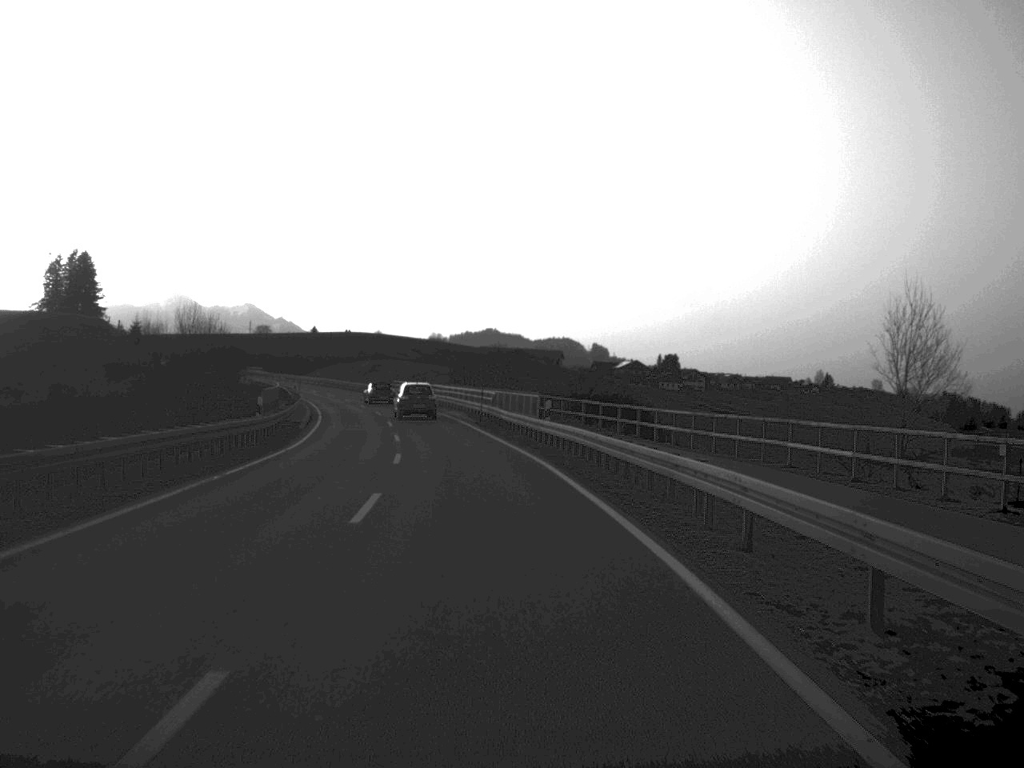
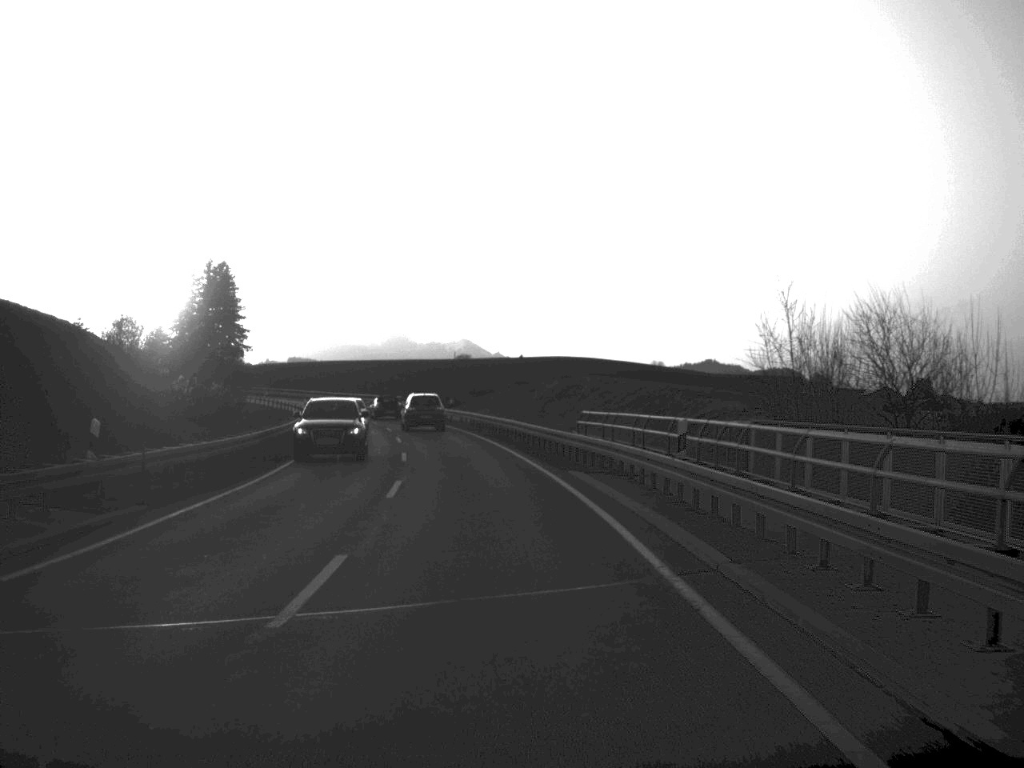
(-5.8, +66.8) m; -10°
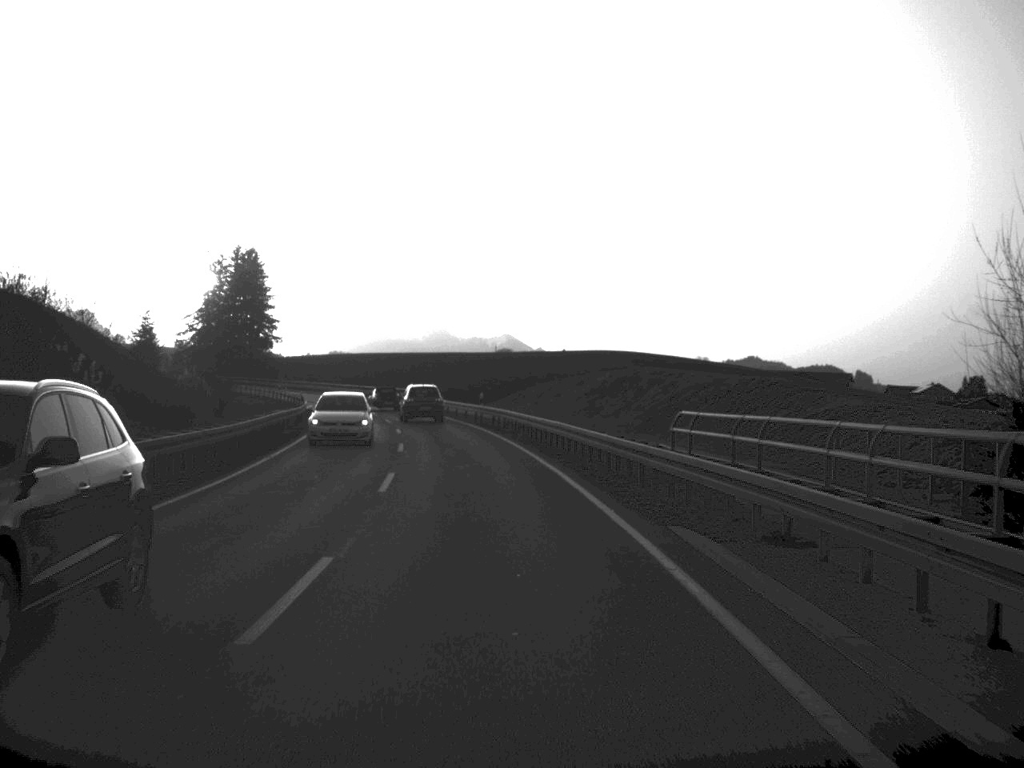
(-0.2, +13.3) m; -2°
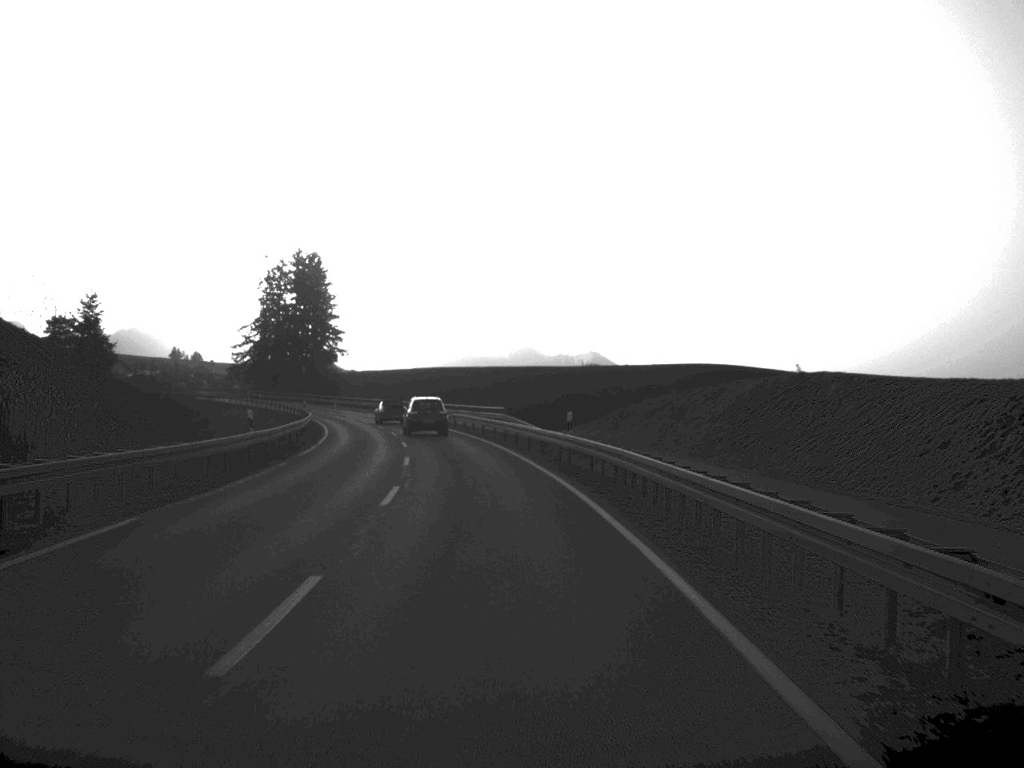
(-0.8, +25.2) m; -4°
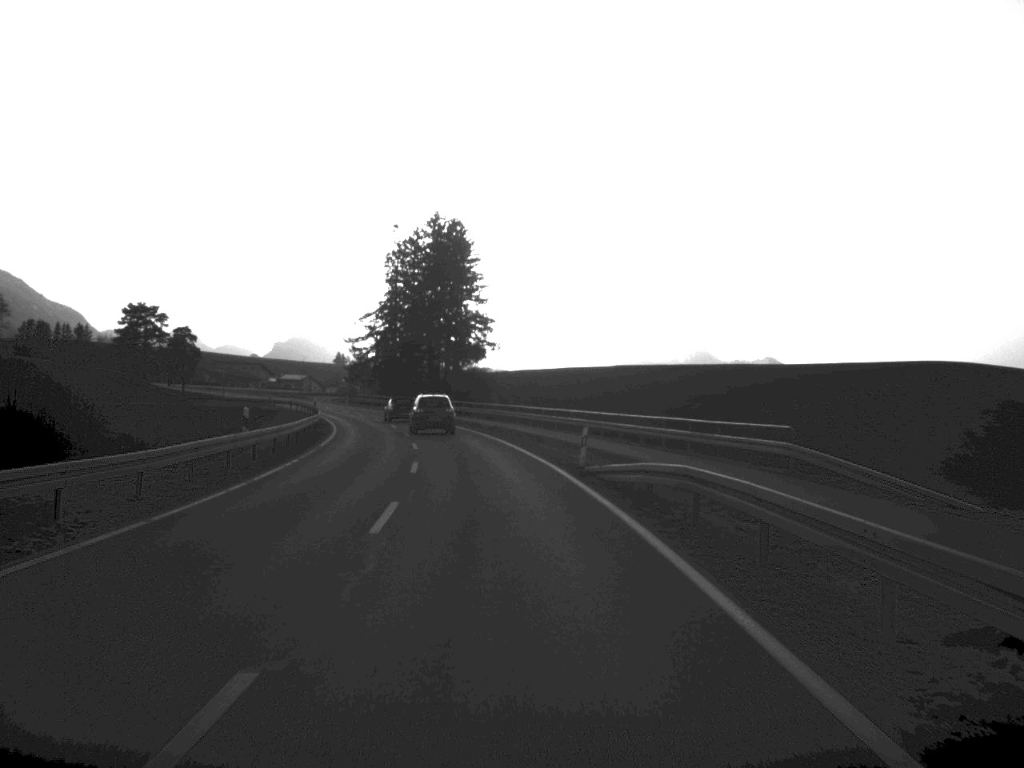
(-3.5, +53.0) m; -8°
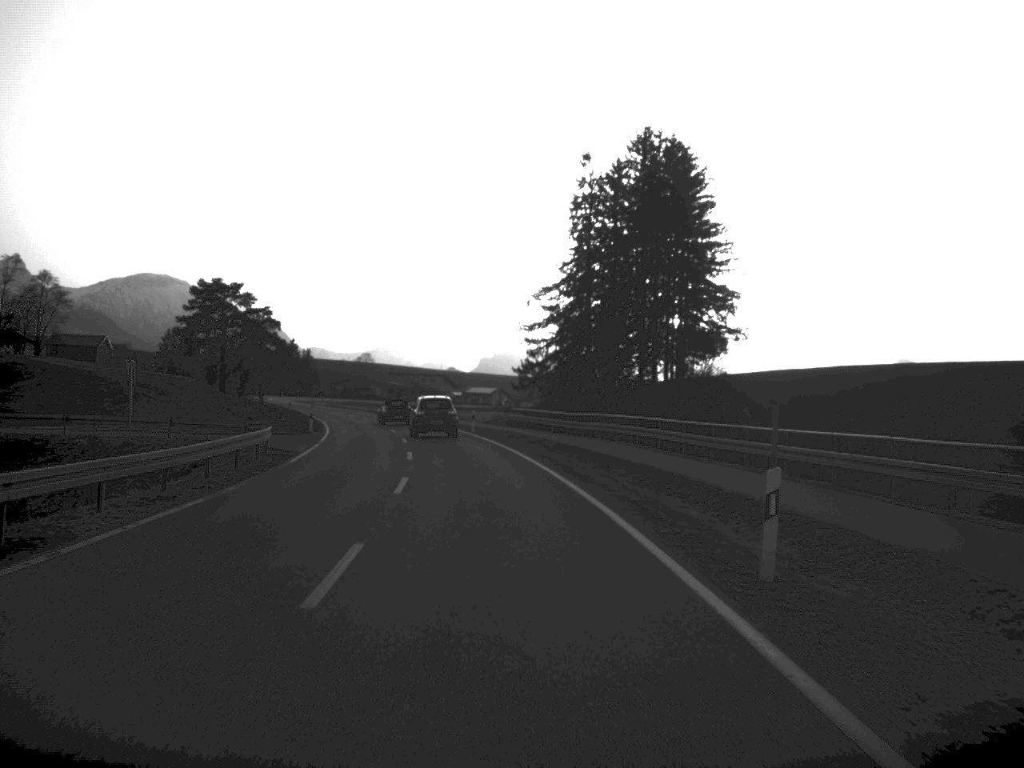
(-5.1, +66.4) m; -9°
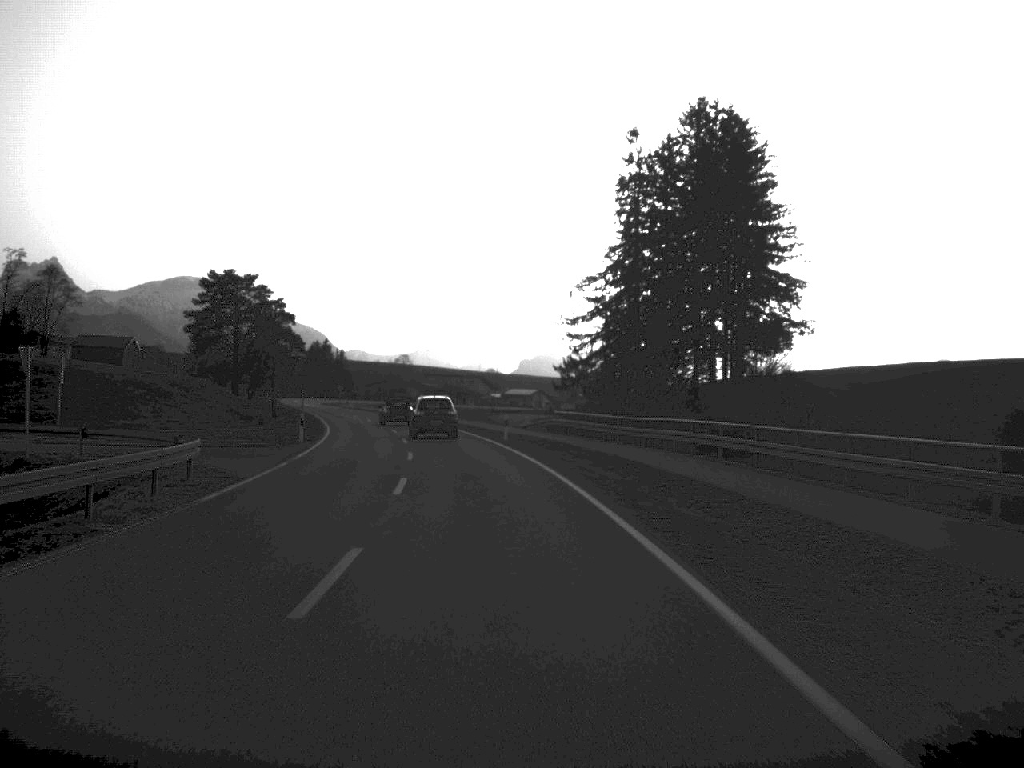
(-0.2, +12.7) m; -2°
